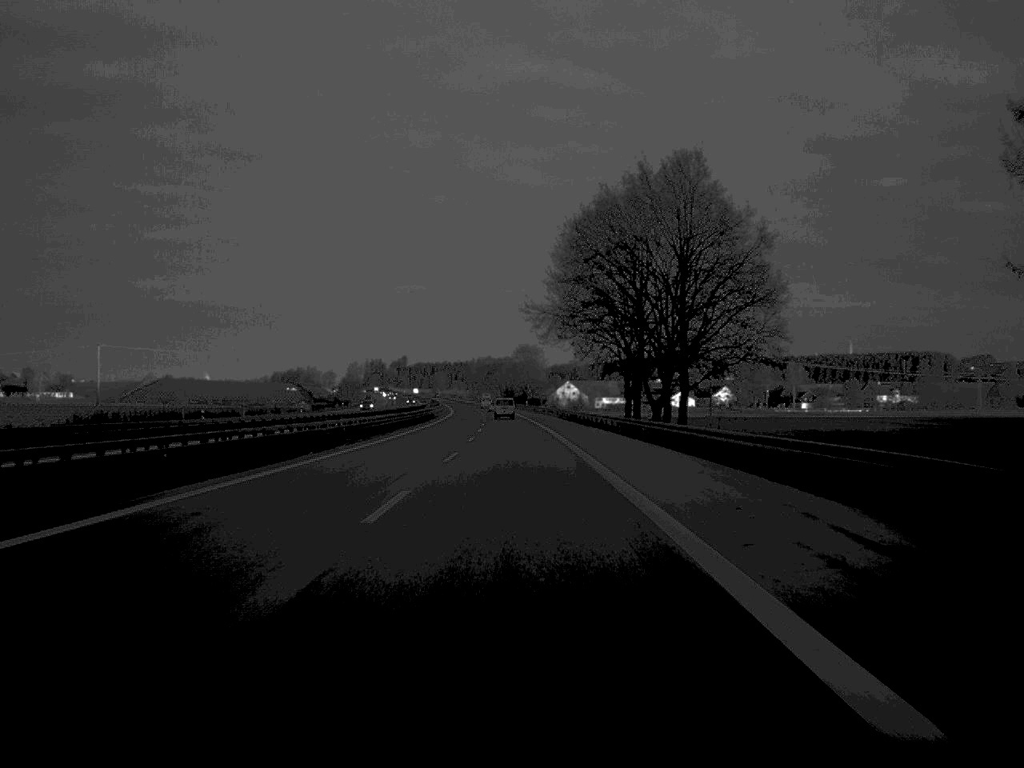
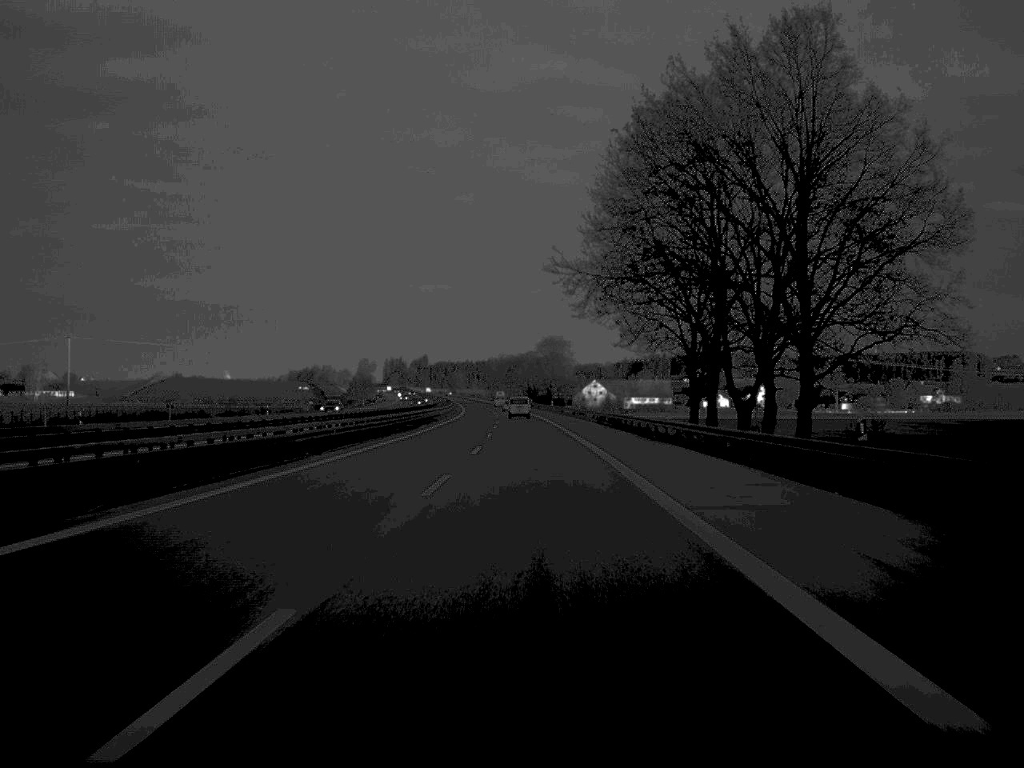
(-0.3, +31.5) m; -1°
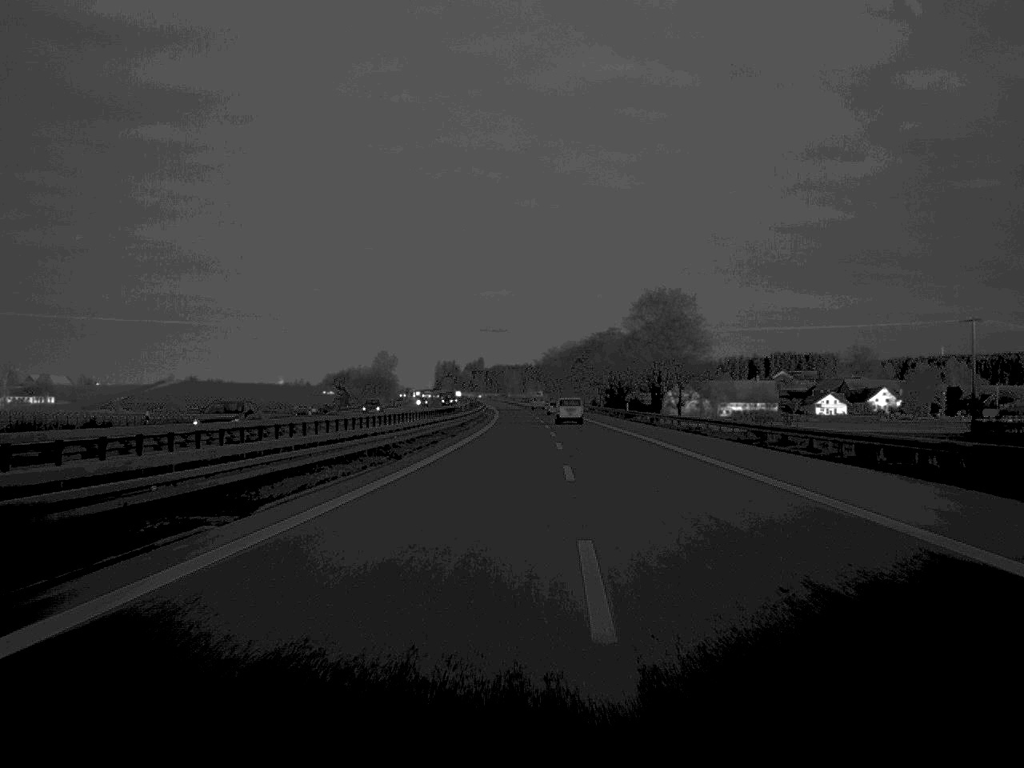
(-2.6, +102.2) m; -3°
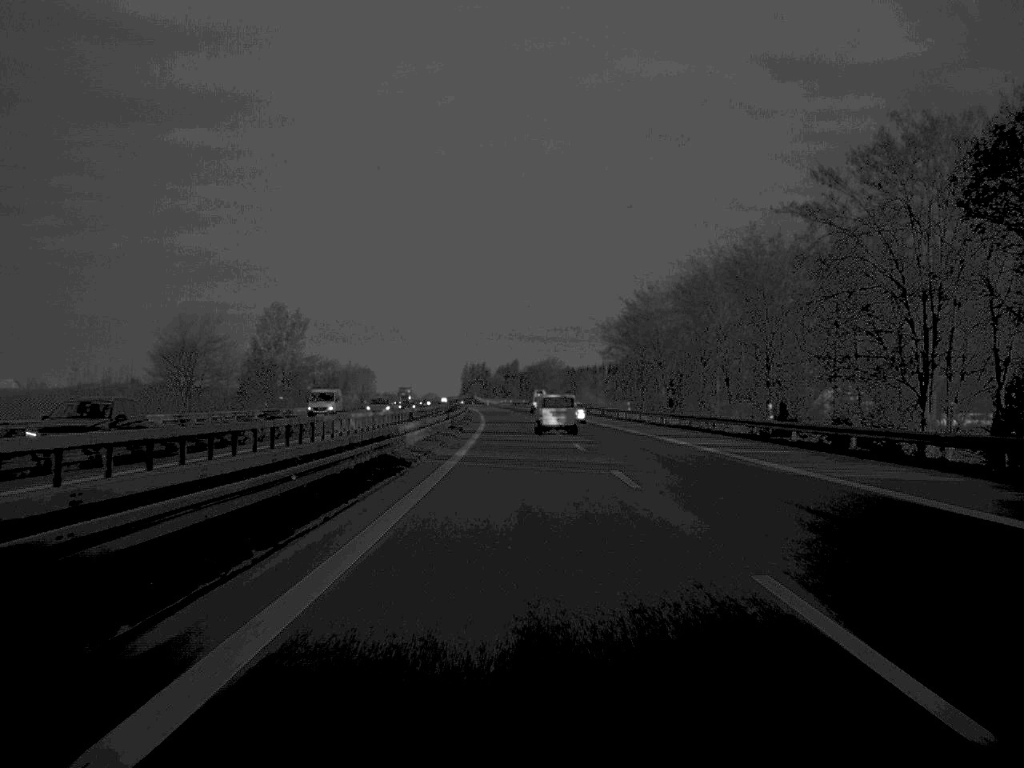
(-2.0, +165.1) m; -2°
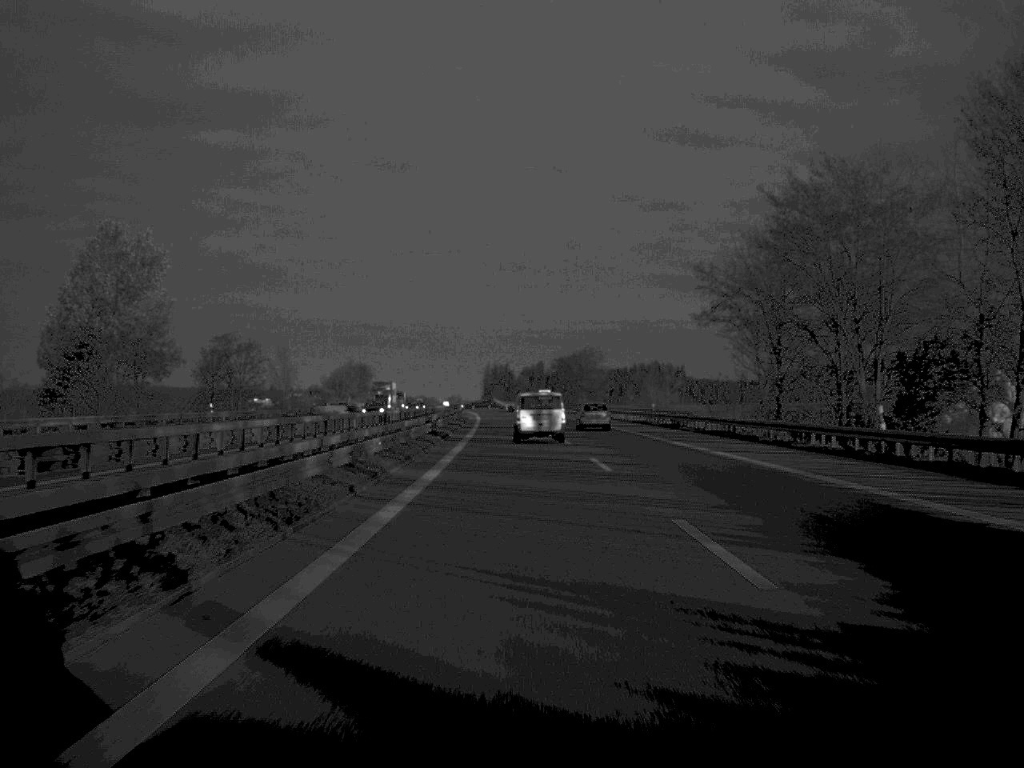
(-0.6, +66.1) m; -1°
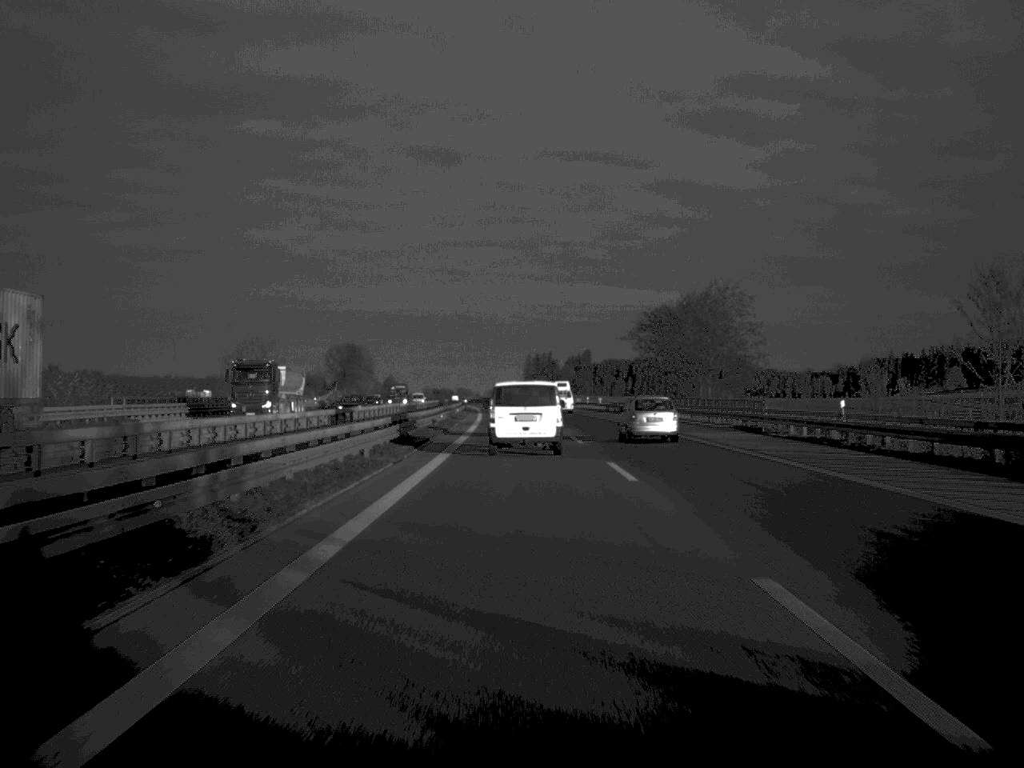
(-1.6, +95.1) m; -2°
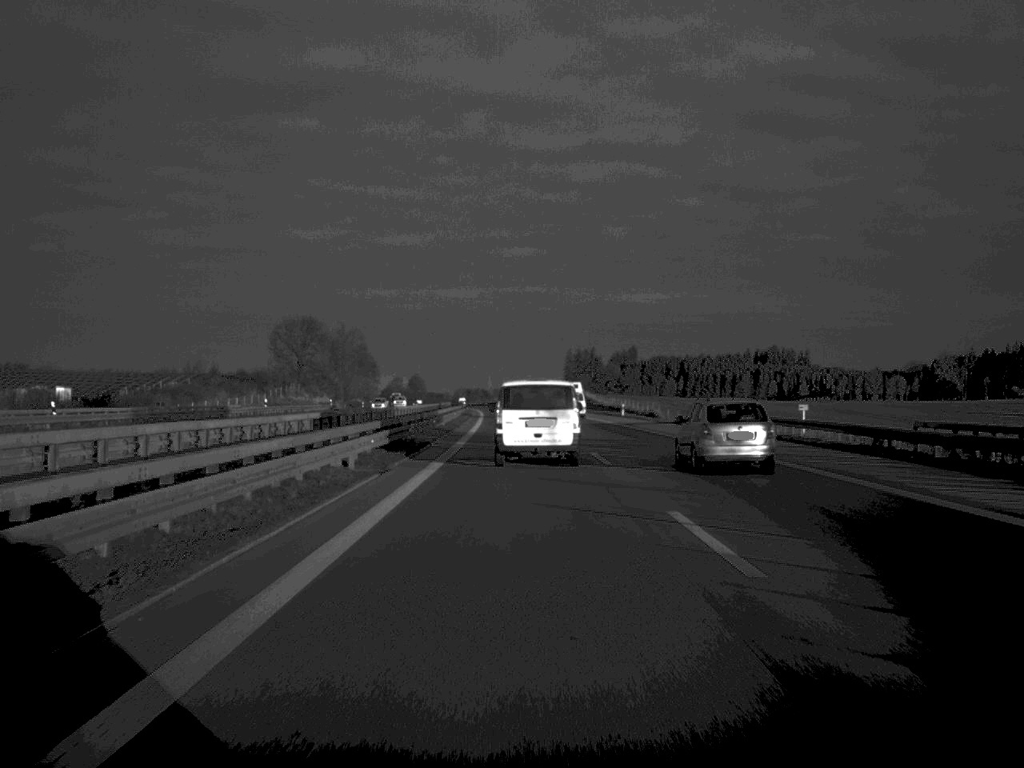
(-1.2, +82.6) m; -2°
